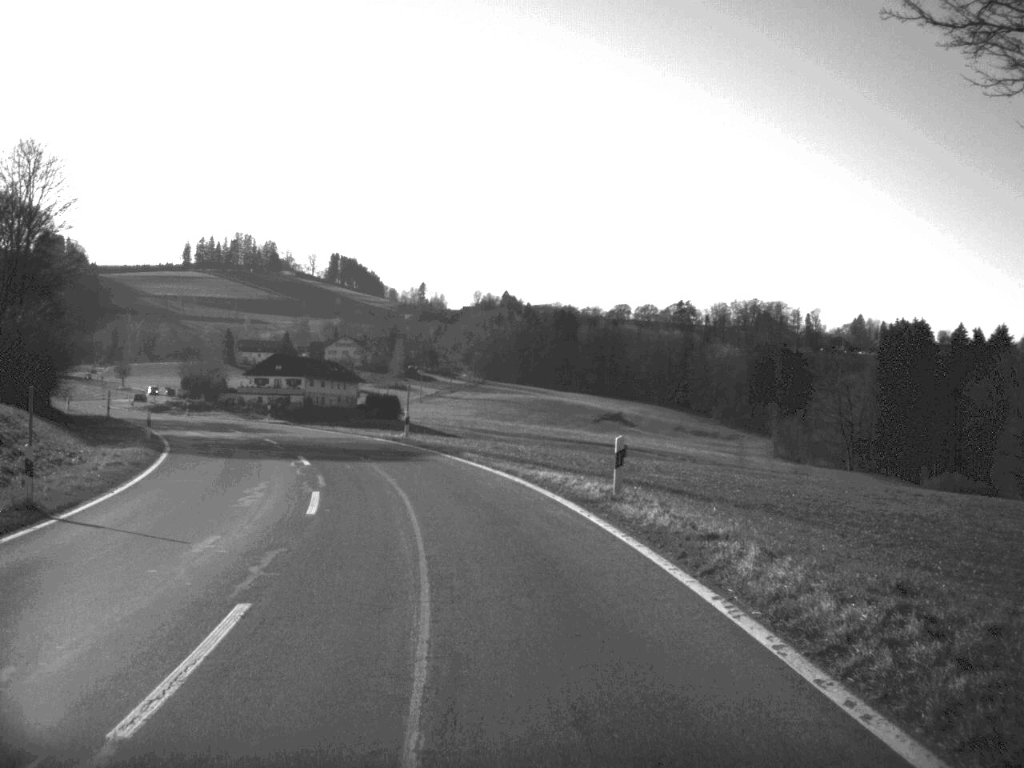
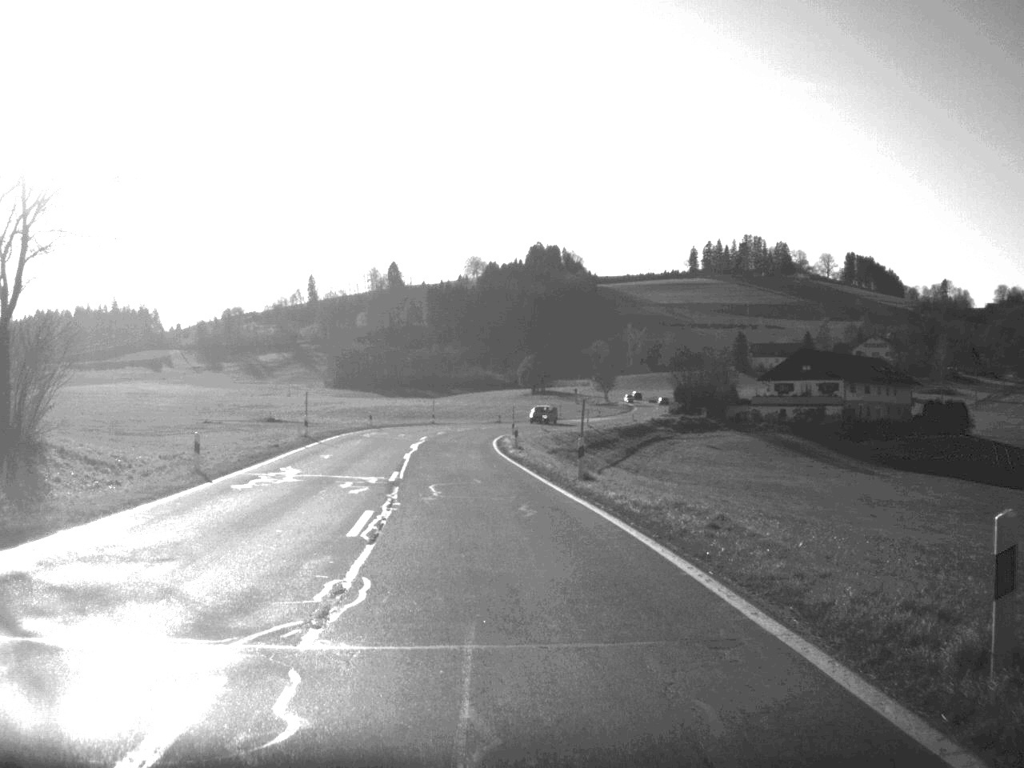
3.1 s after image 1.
(-13.4, +61.6) m; -23°
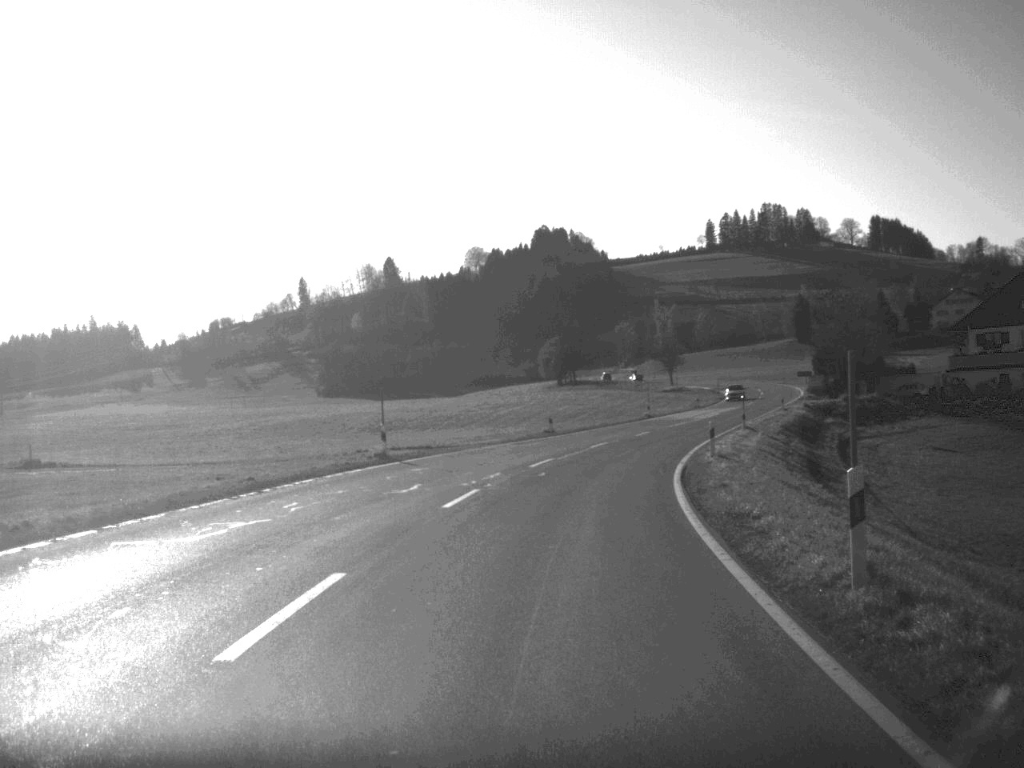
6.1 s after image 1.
(-3.1, +68.3) m; 0°
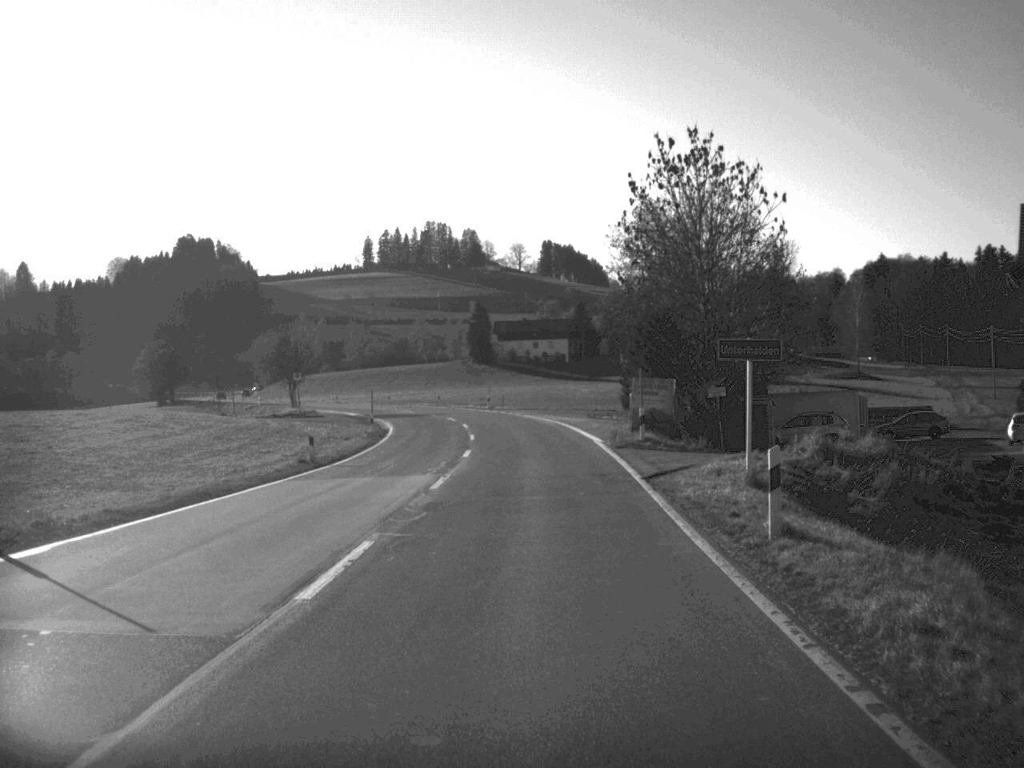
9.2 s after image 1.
(+10.1, +68.5) m; +15°
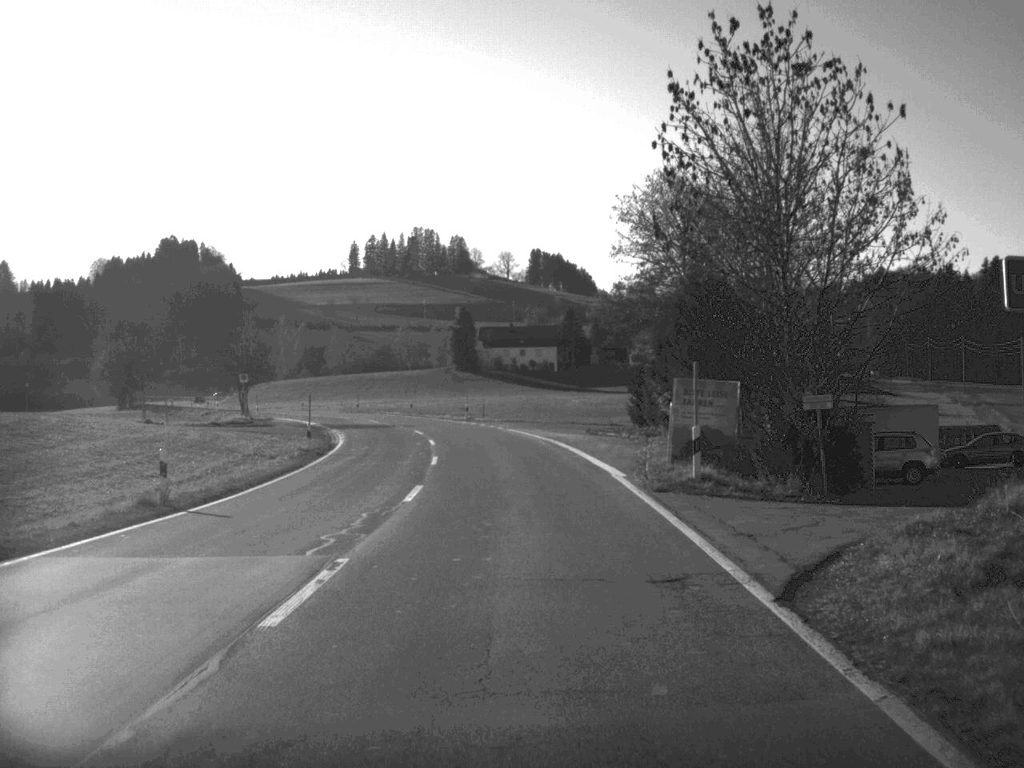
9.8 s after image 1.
(+0.1, +13.4) m; +1°
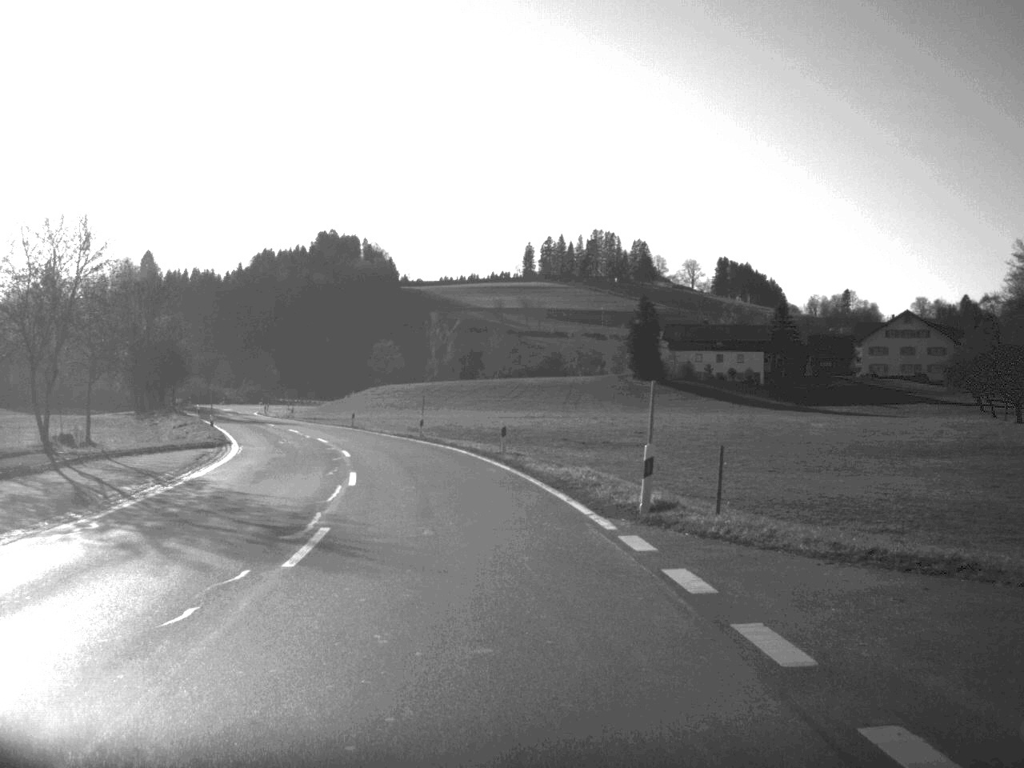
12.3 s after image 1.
(-2.7, +56.6) m; -8°
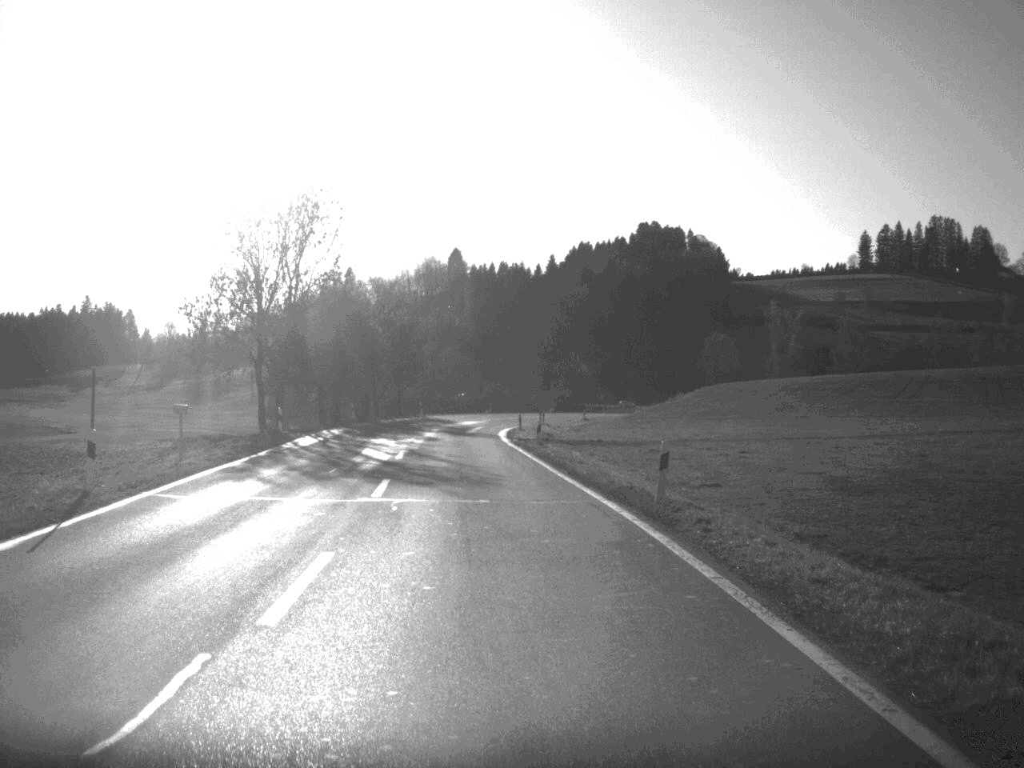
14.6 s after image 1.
(-6.7, +52.5) m; -15°
